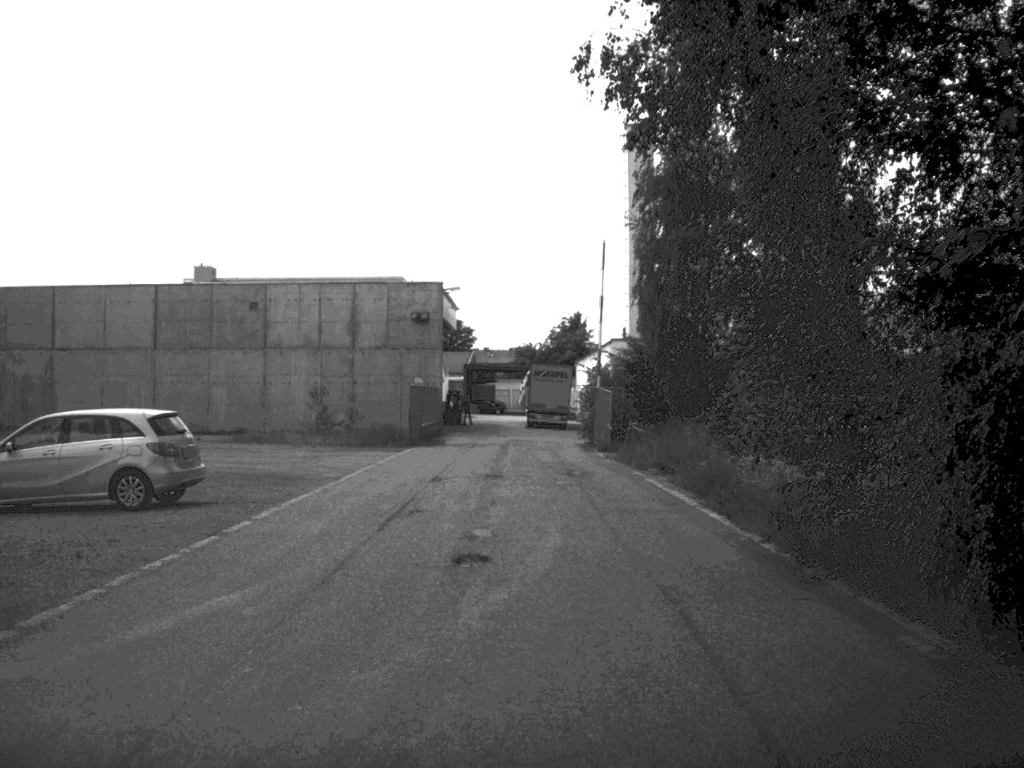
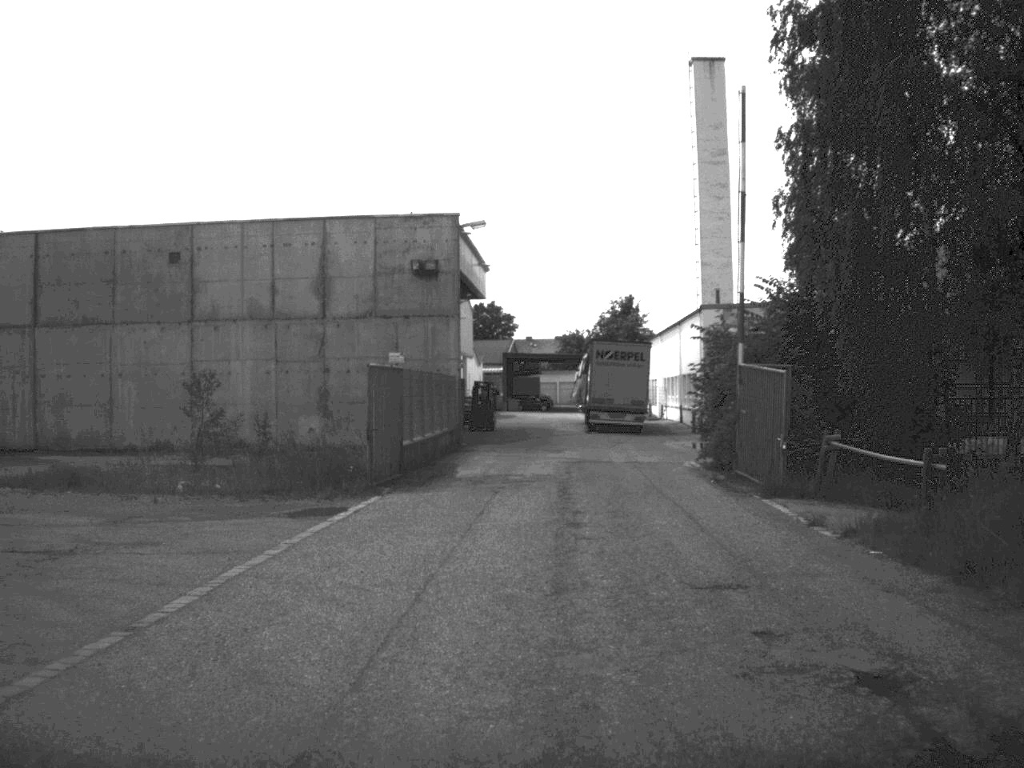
(-0.6, +22.7) m; -2°
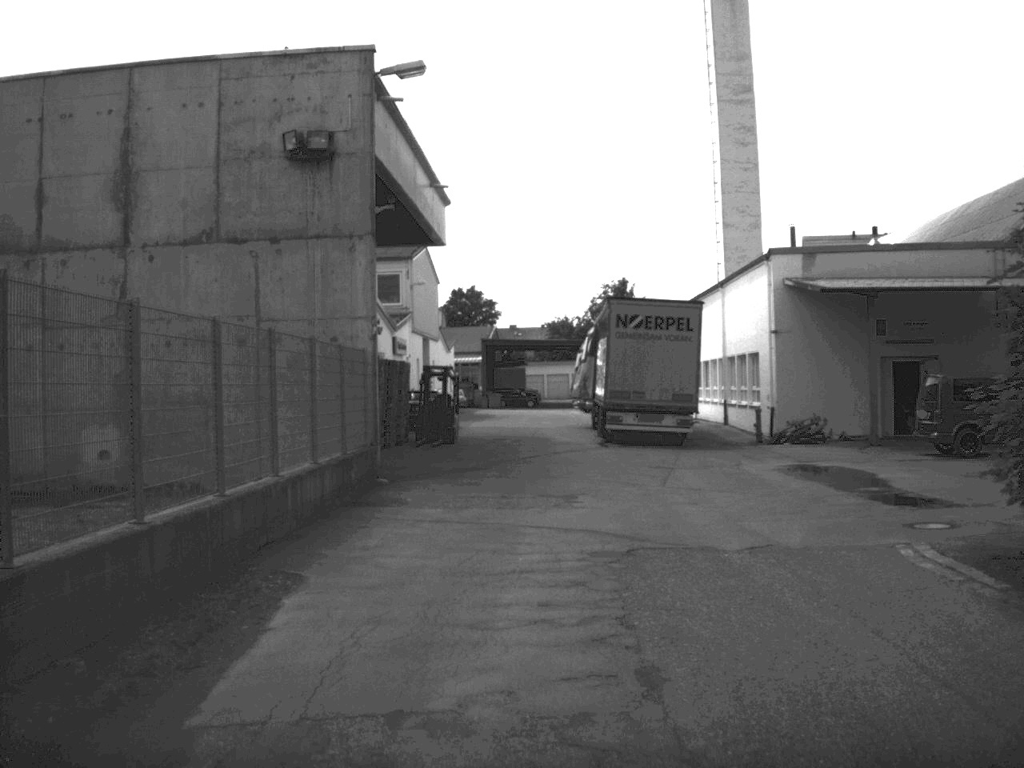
(+0.1, +20.0) m; 0°
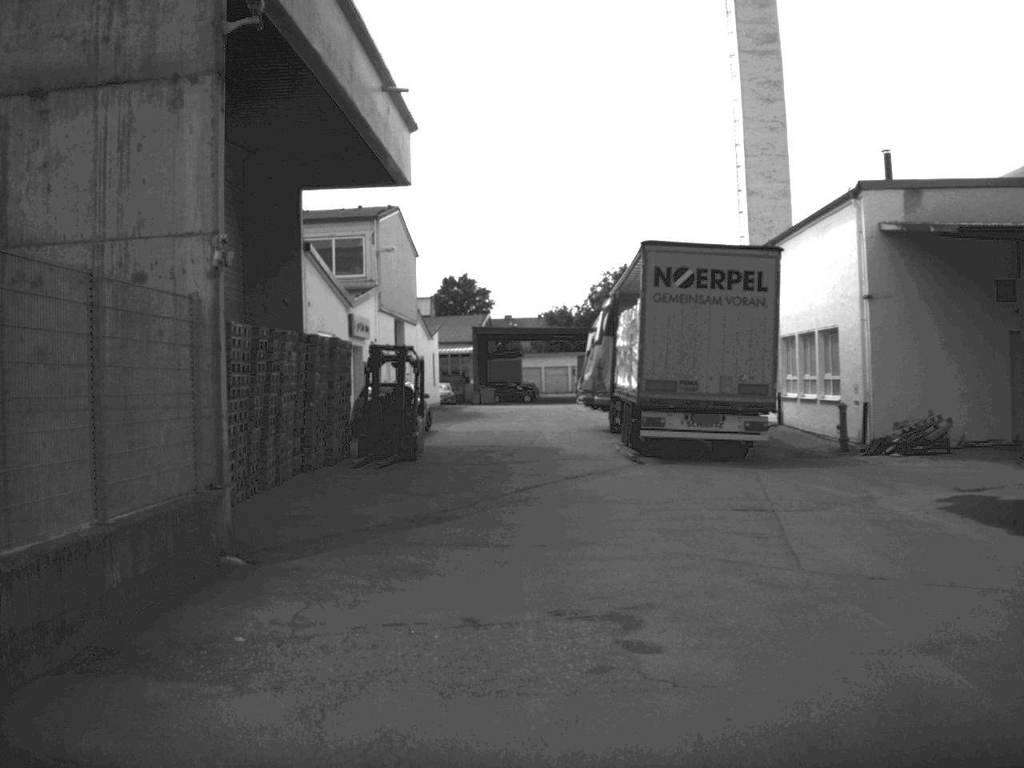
(0.0, +11.1) m; 0°
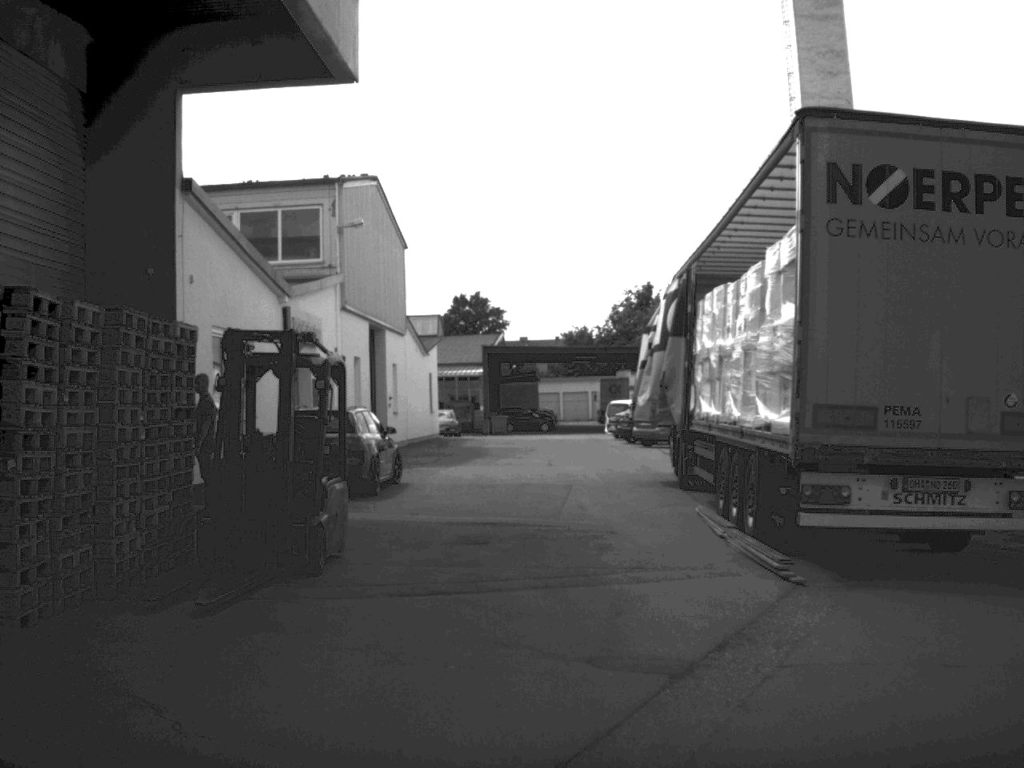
(-0.1, +12.4) m; -1°
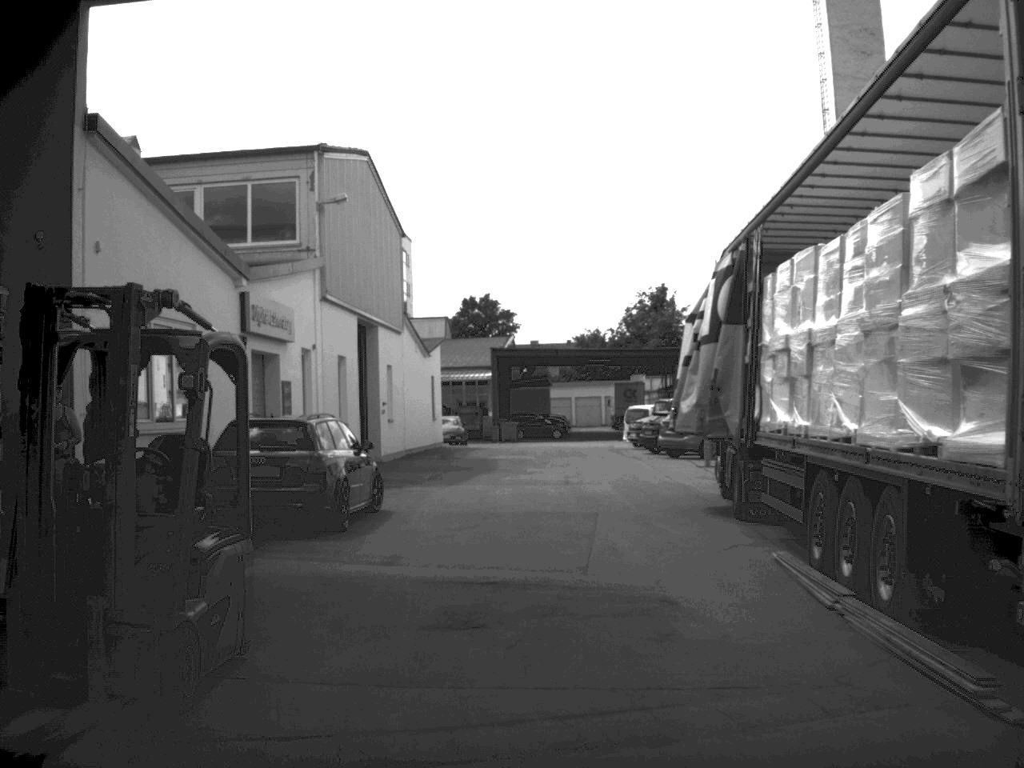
(0.0, +4.8) m; -1°
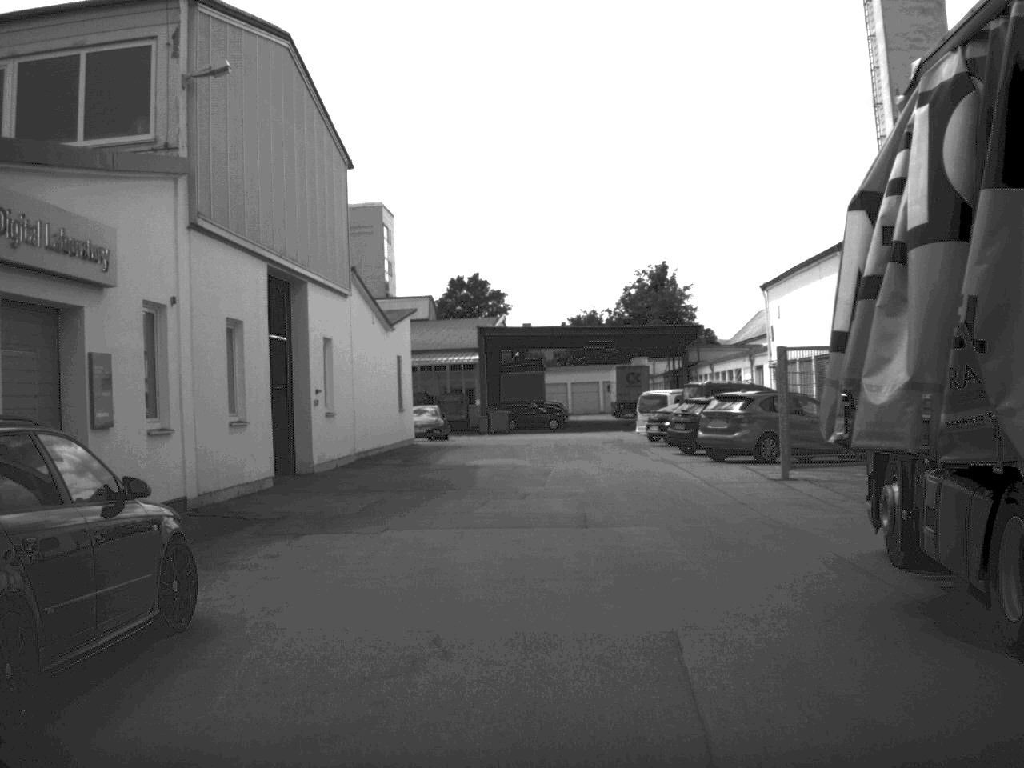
(0.0, +10.1) m; 0°
